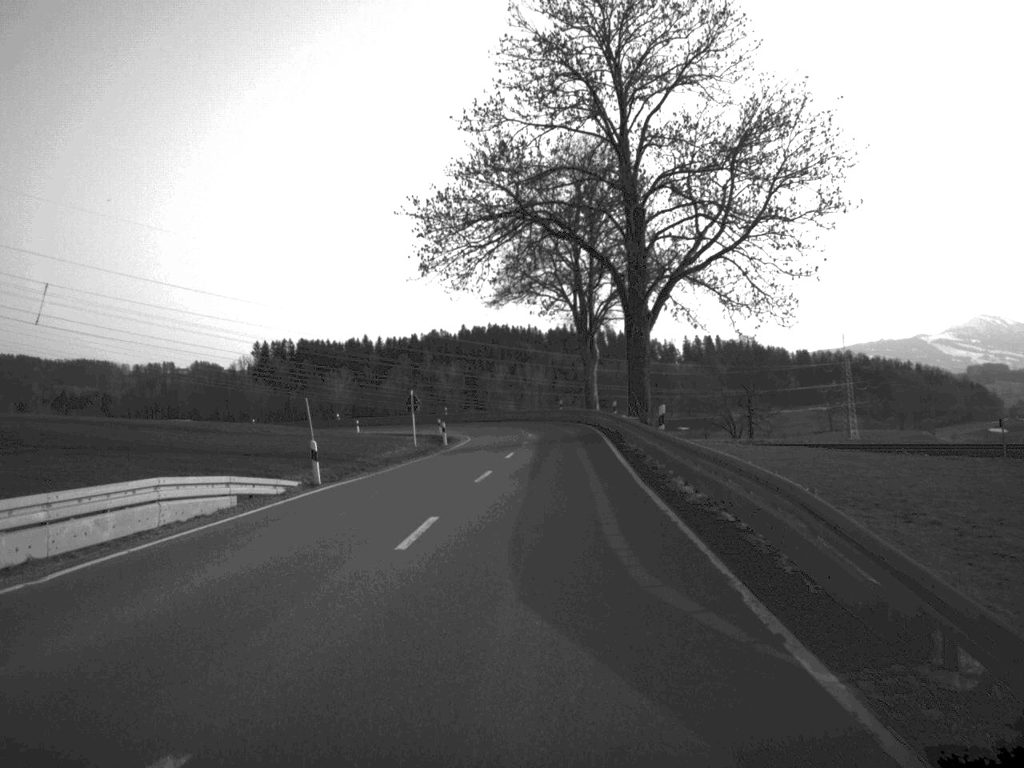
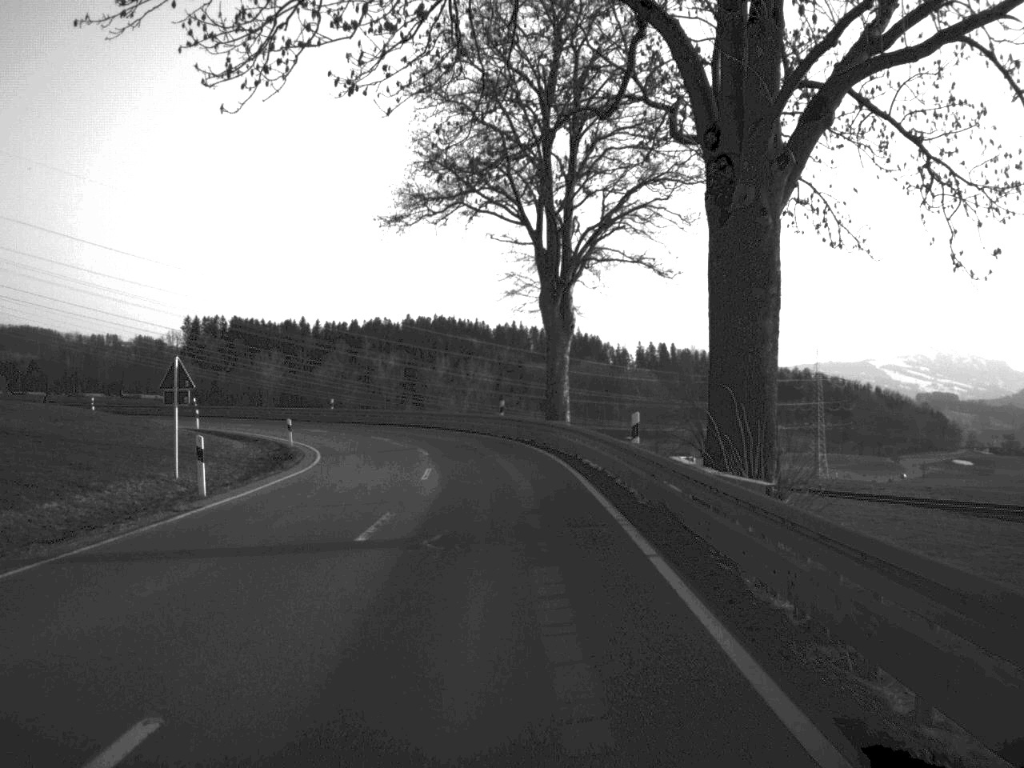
(+1.0, +34.7) m; +2°
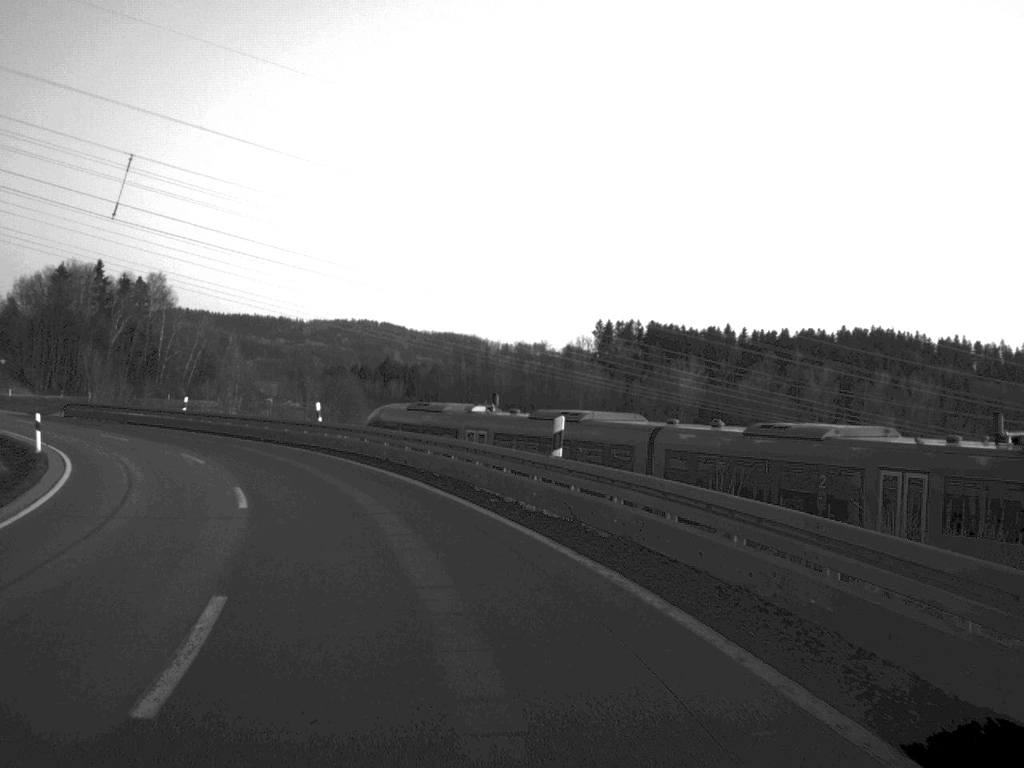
(-5.3, +54.6) m; -20°
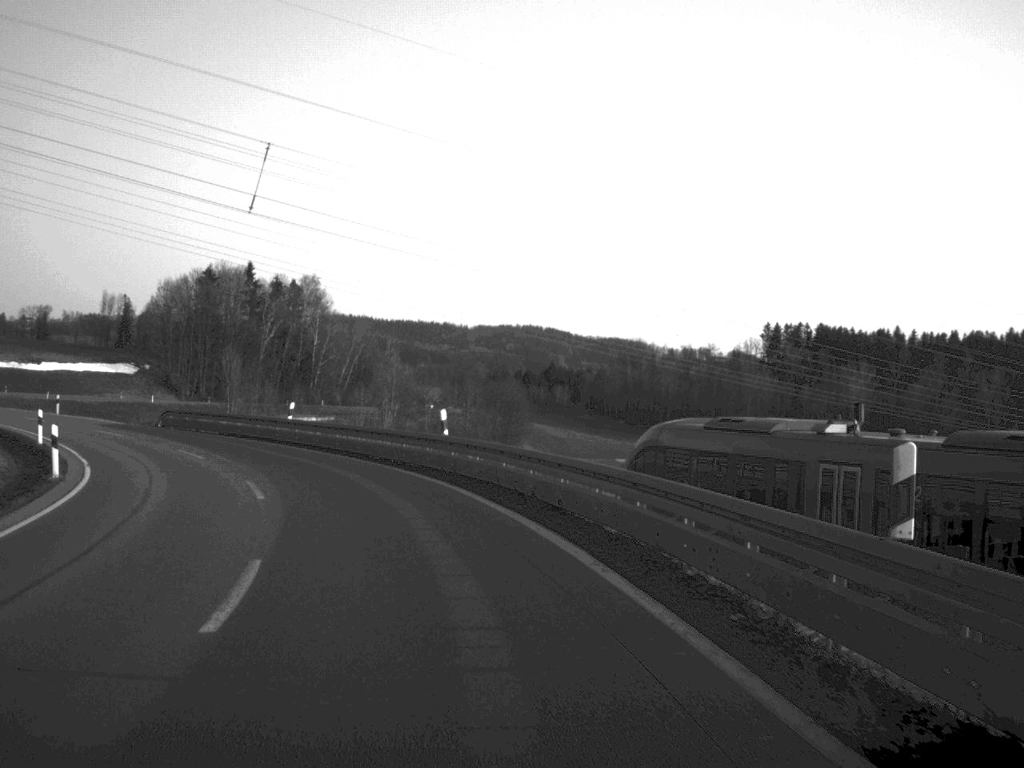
(-0.6, +9.8) m; -7°
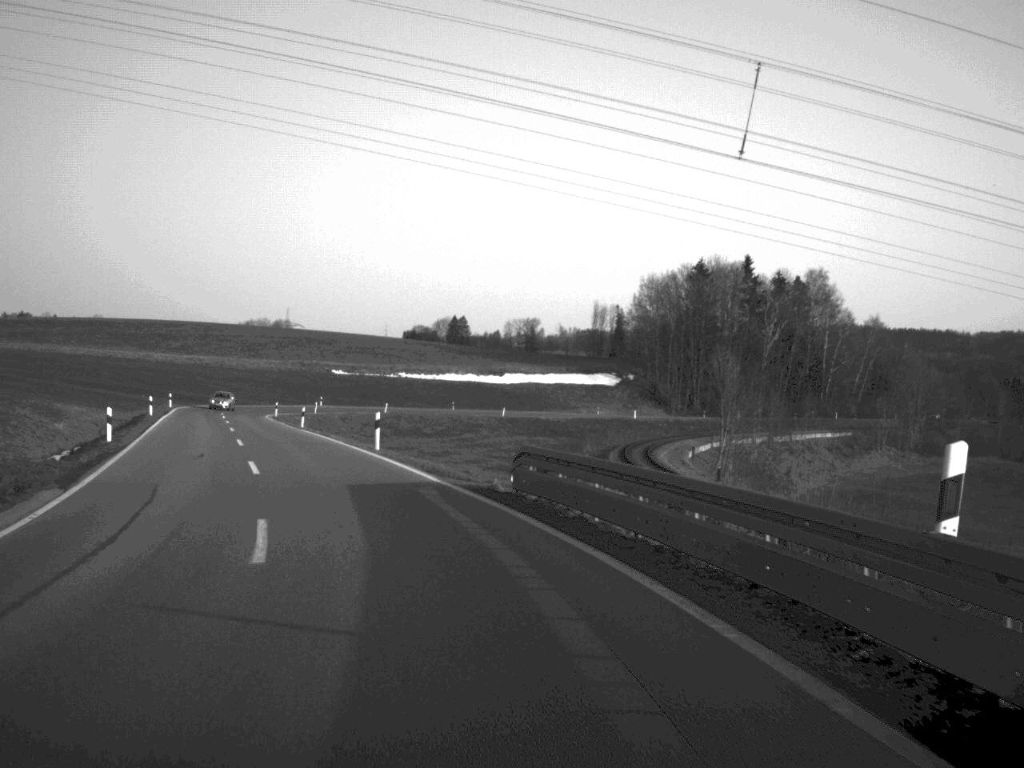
(-6.4, +32.2) m; -22°
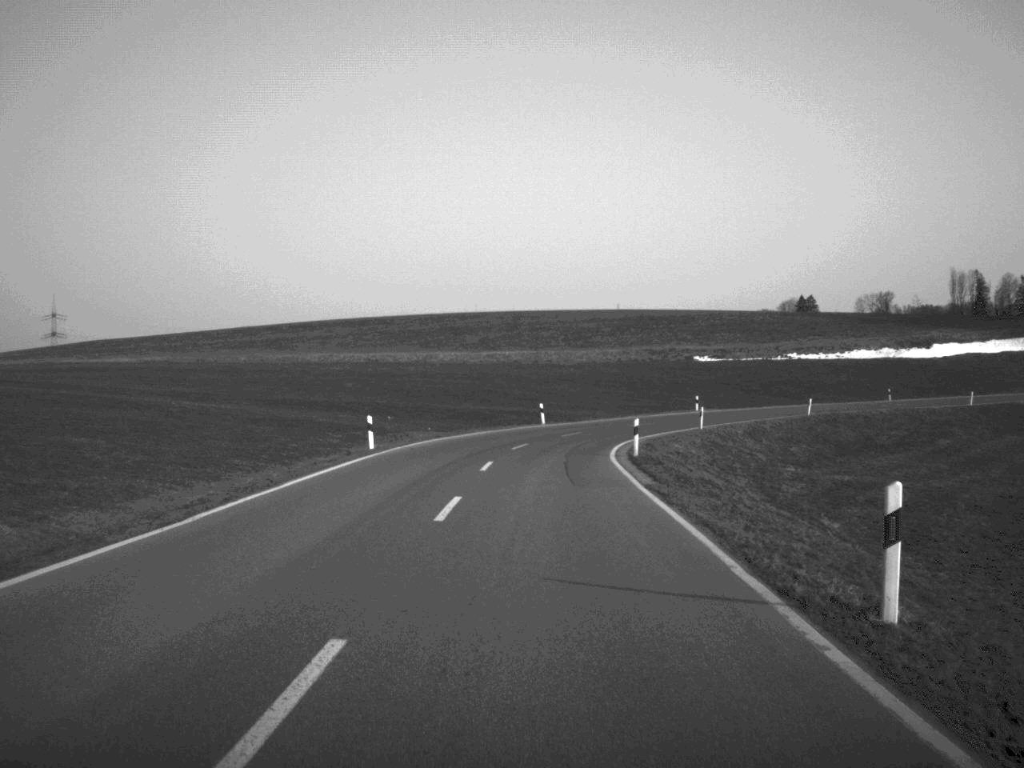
(-10.8, +54.8) m; -14°
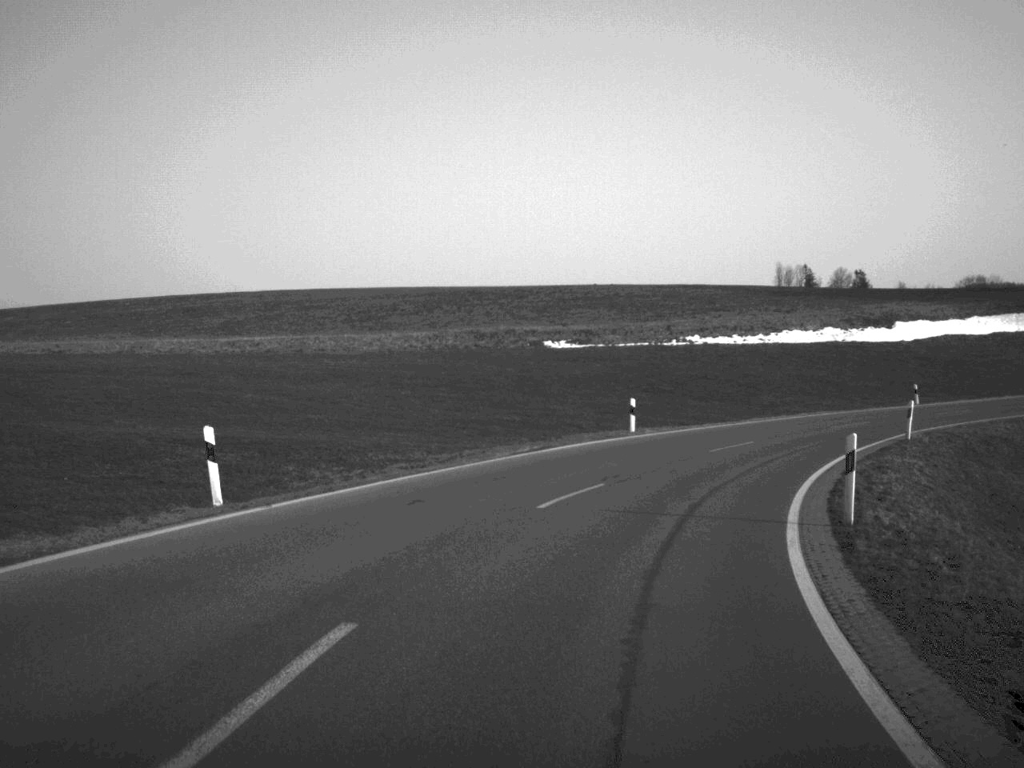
(+2.1, +46.5) m; +10°
